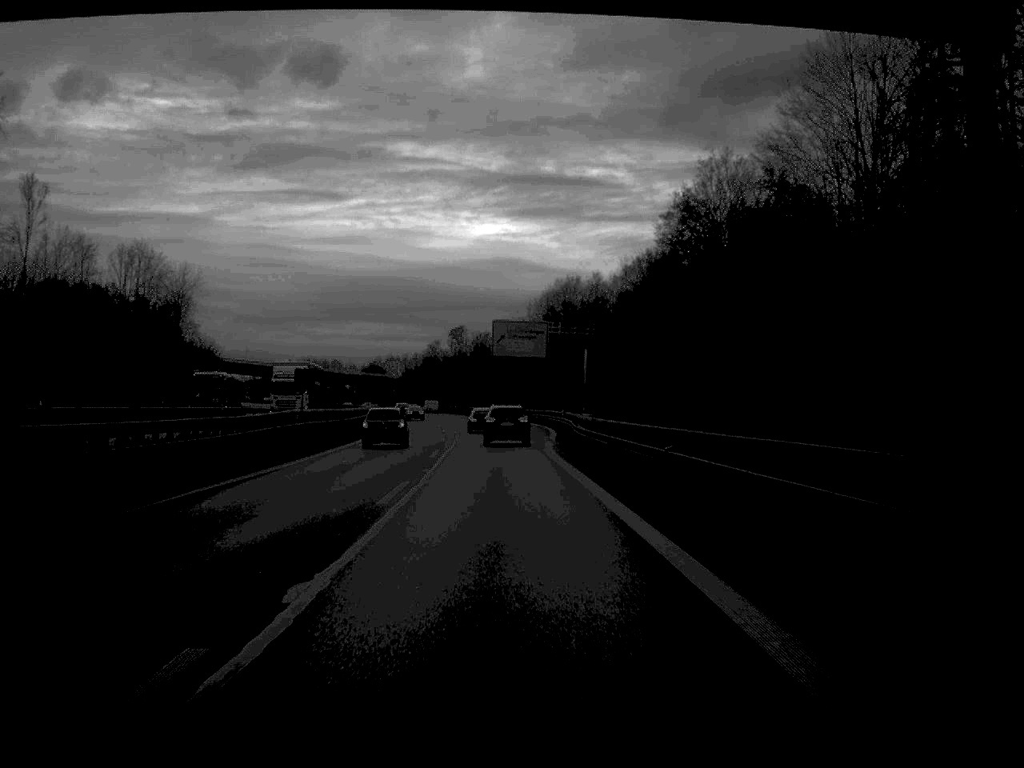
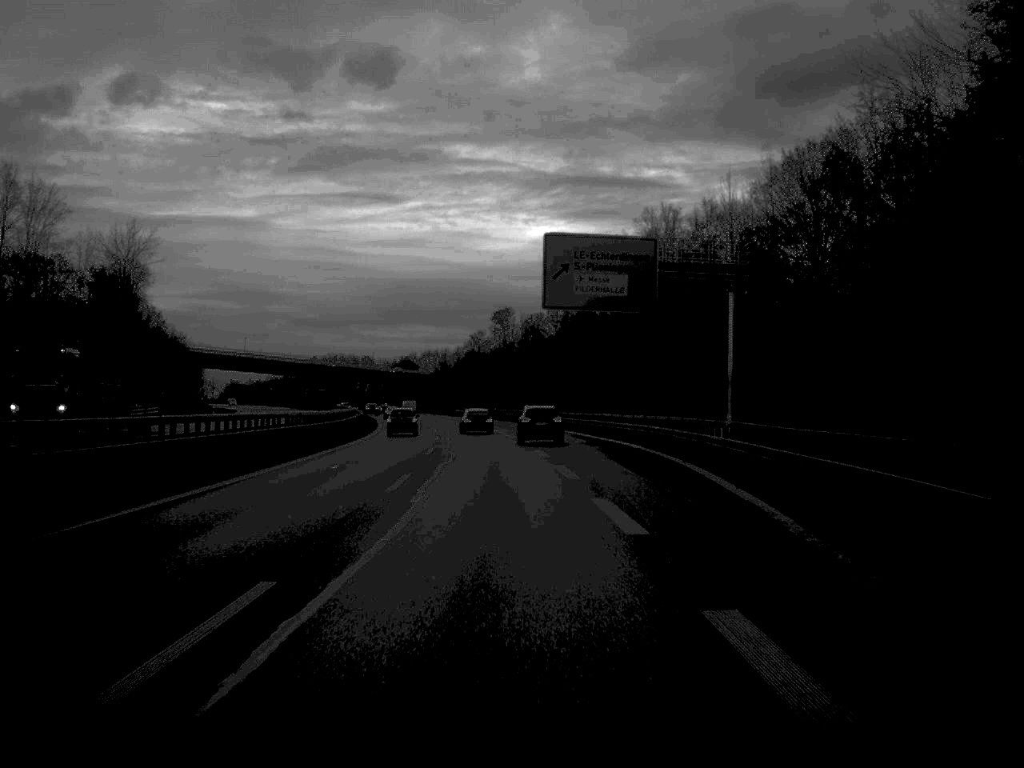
(-1.2, +51.8) m; -2°
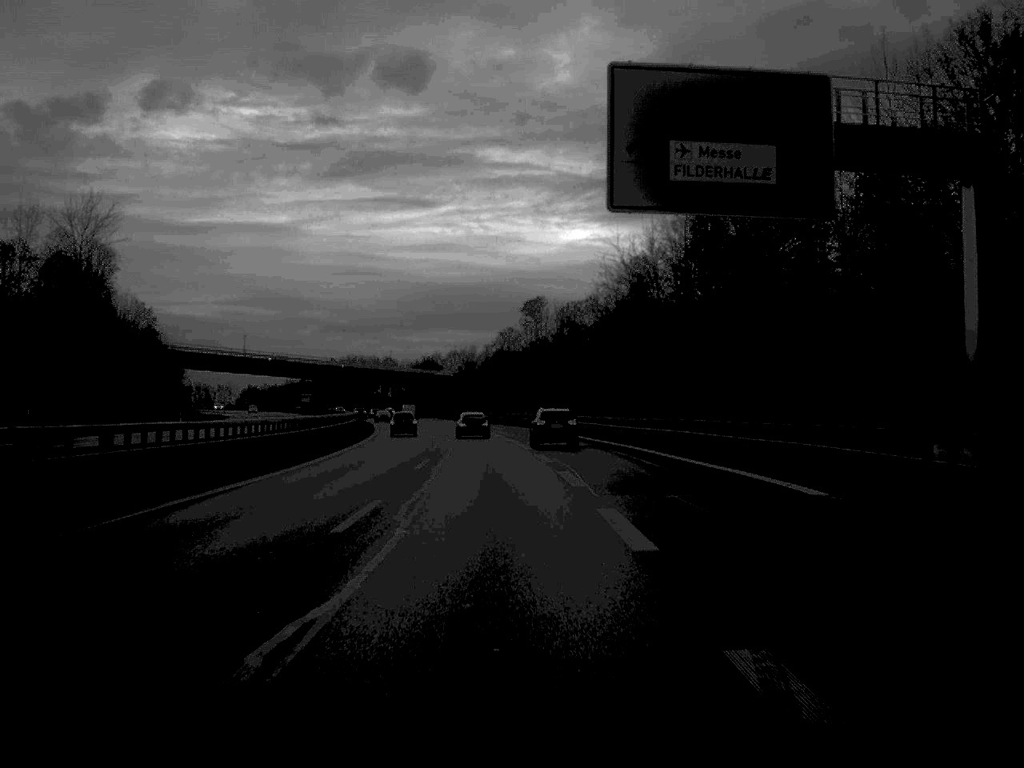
(-0.3, +25.5) m; -2°
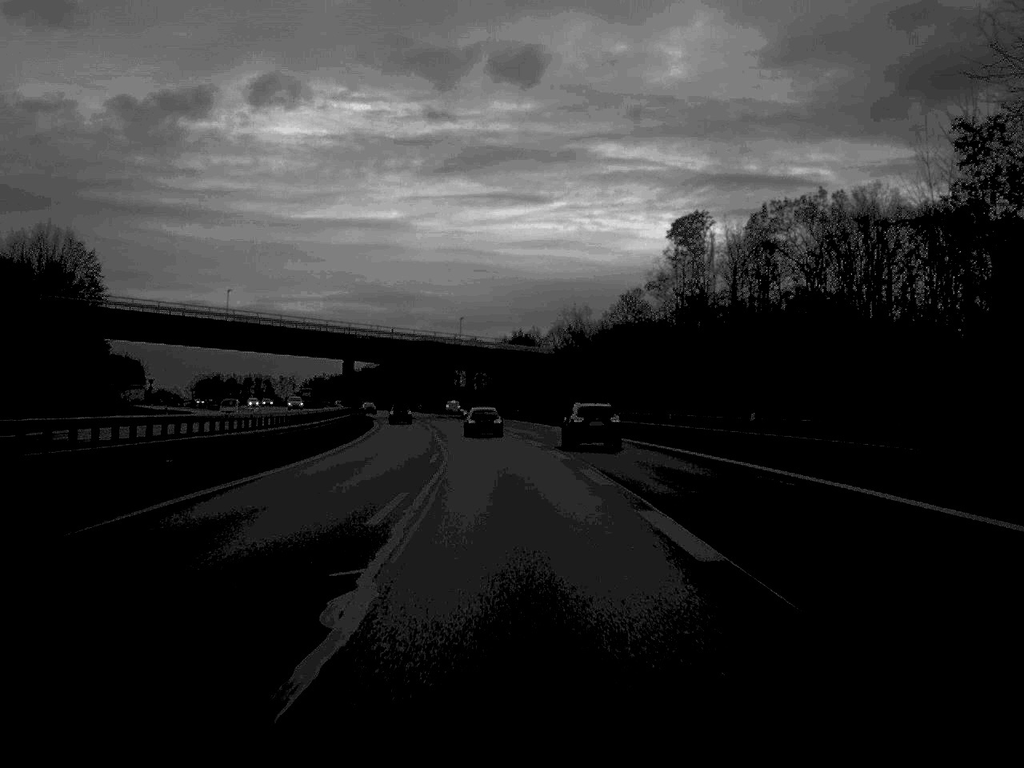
(-3.2, +73.3) m; -5°
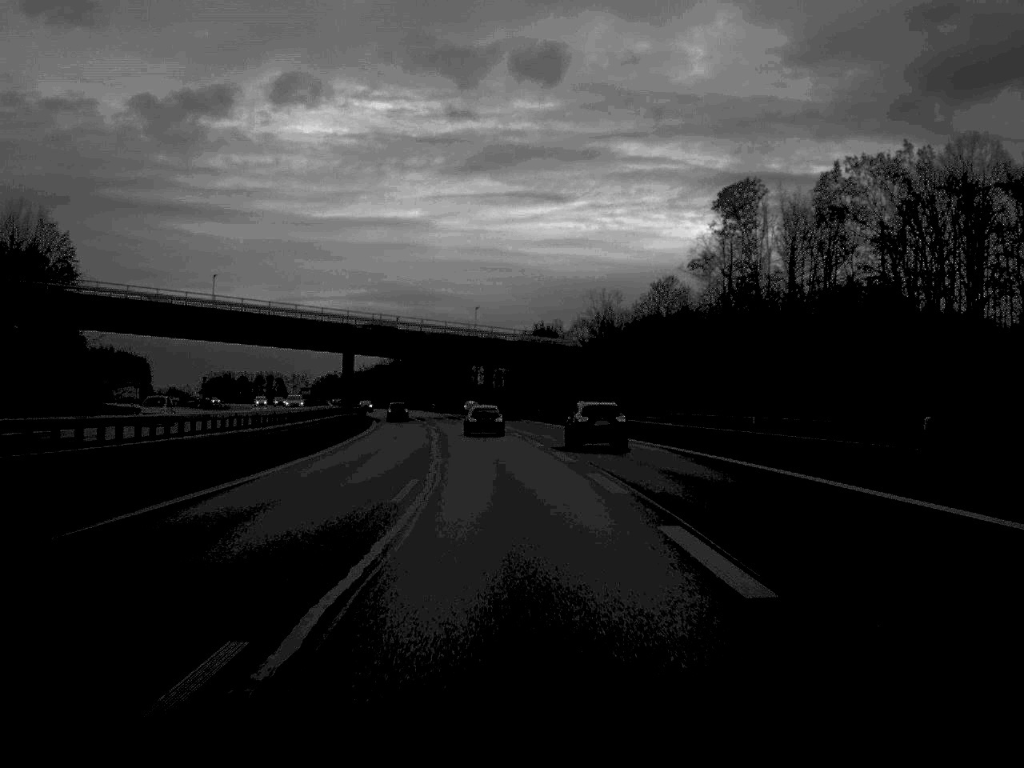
(-0.1, +14.4) m; -1°
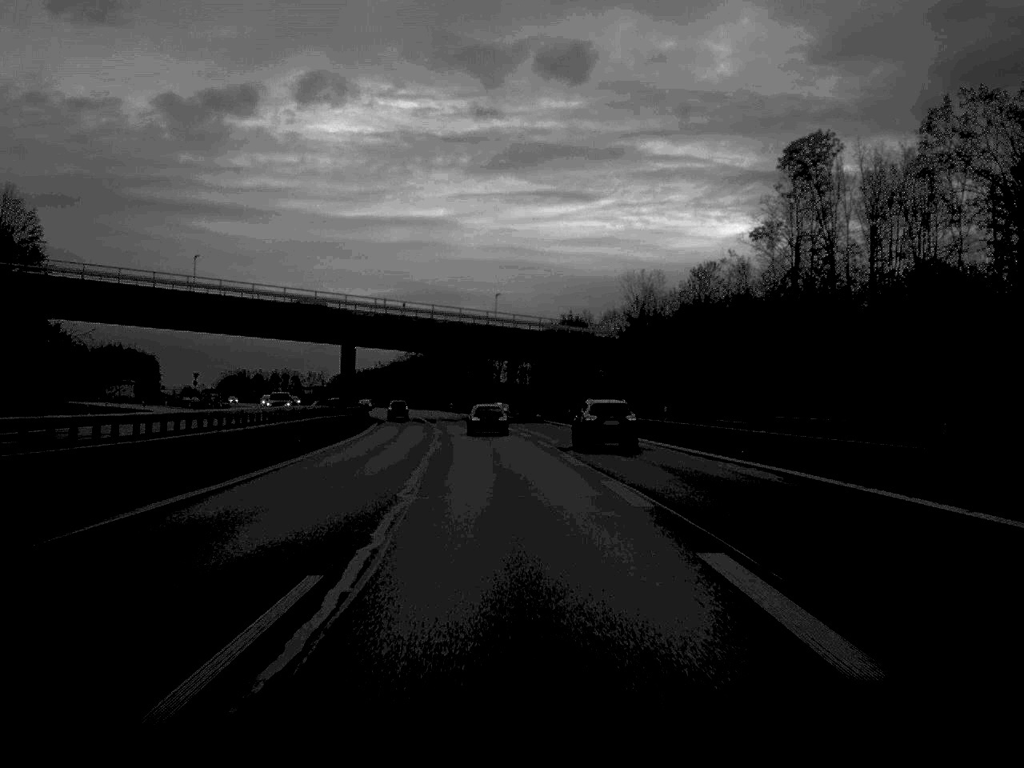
(-0.1, +15.0) m; -1°
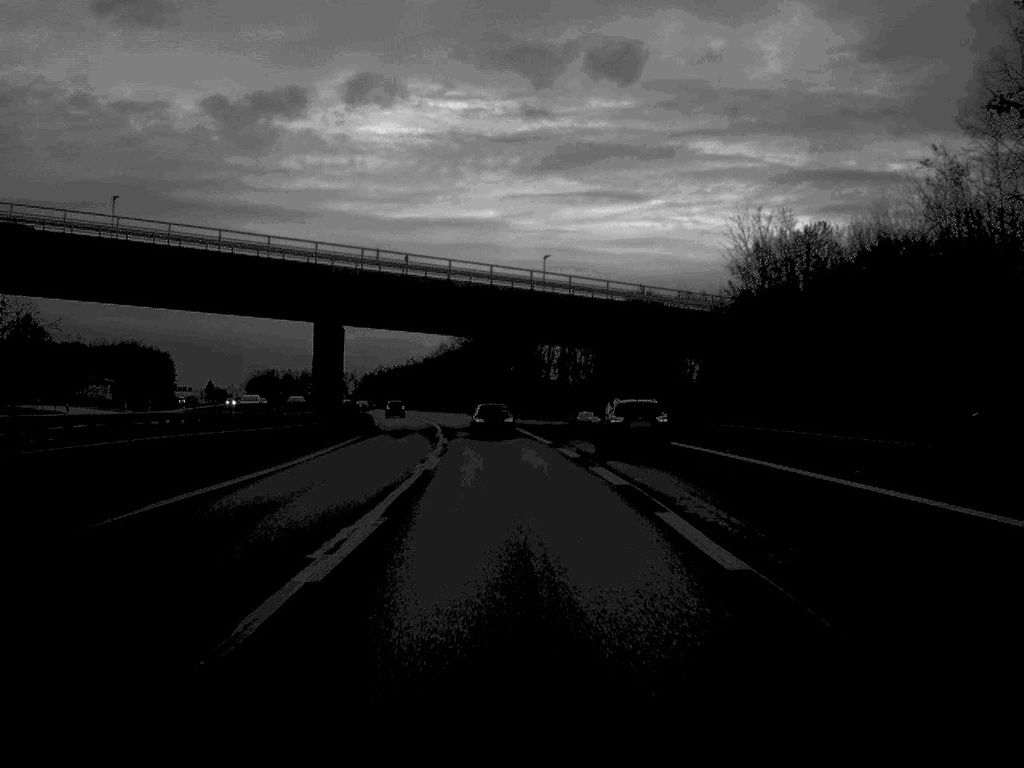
(-0.6, +31.3) m; -2°
